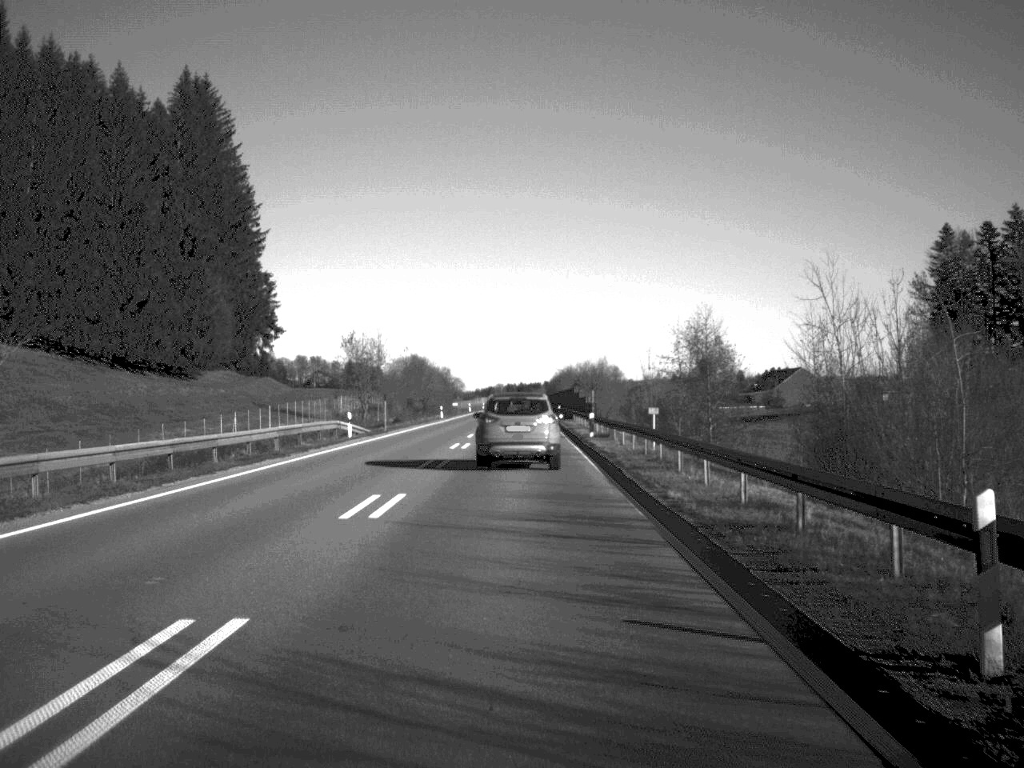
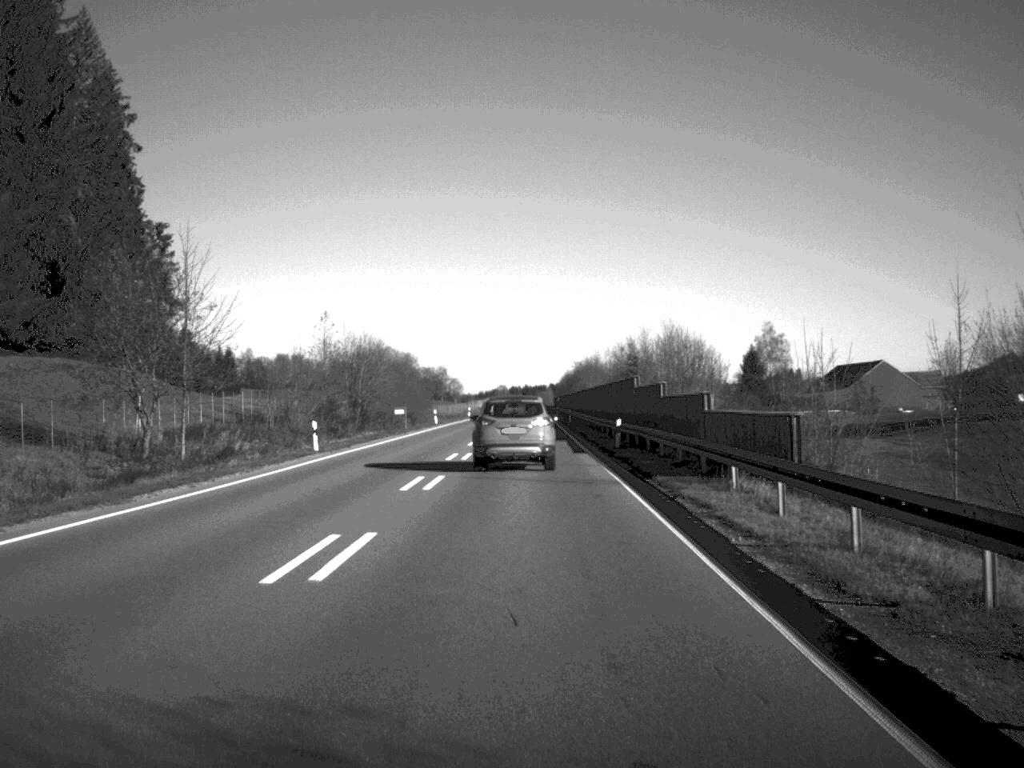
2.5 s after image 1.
(-0.1, +65.6) m; 0°
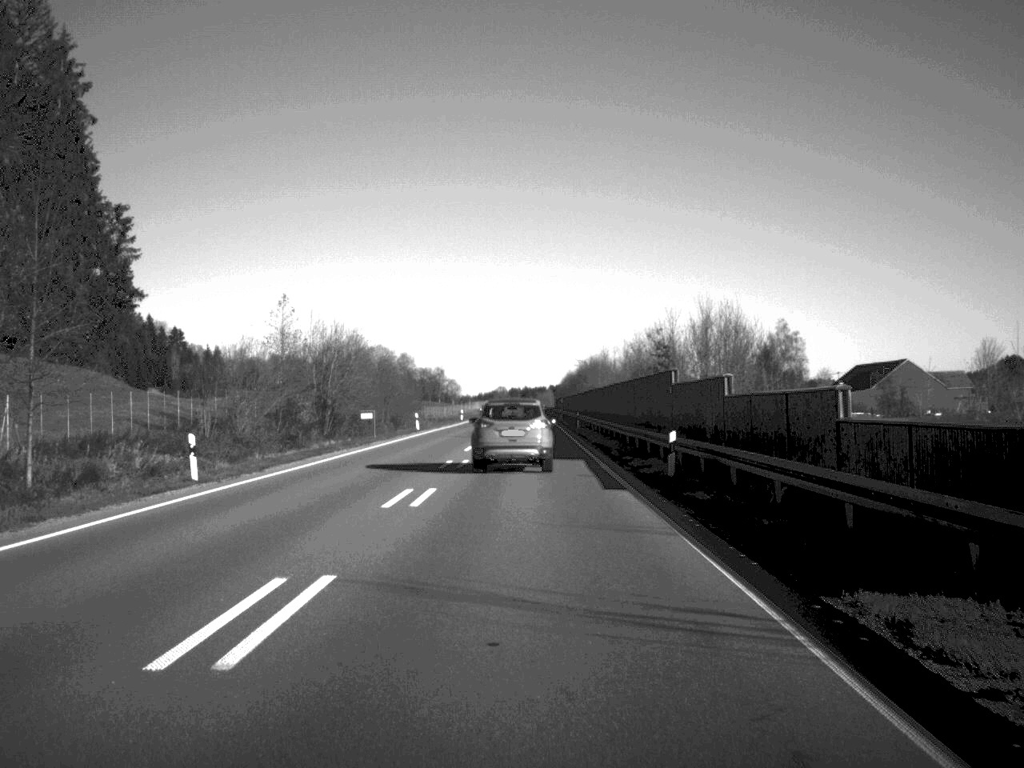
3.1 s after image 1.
(0.0, +15.4) m; 0°
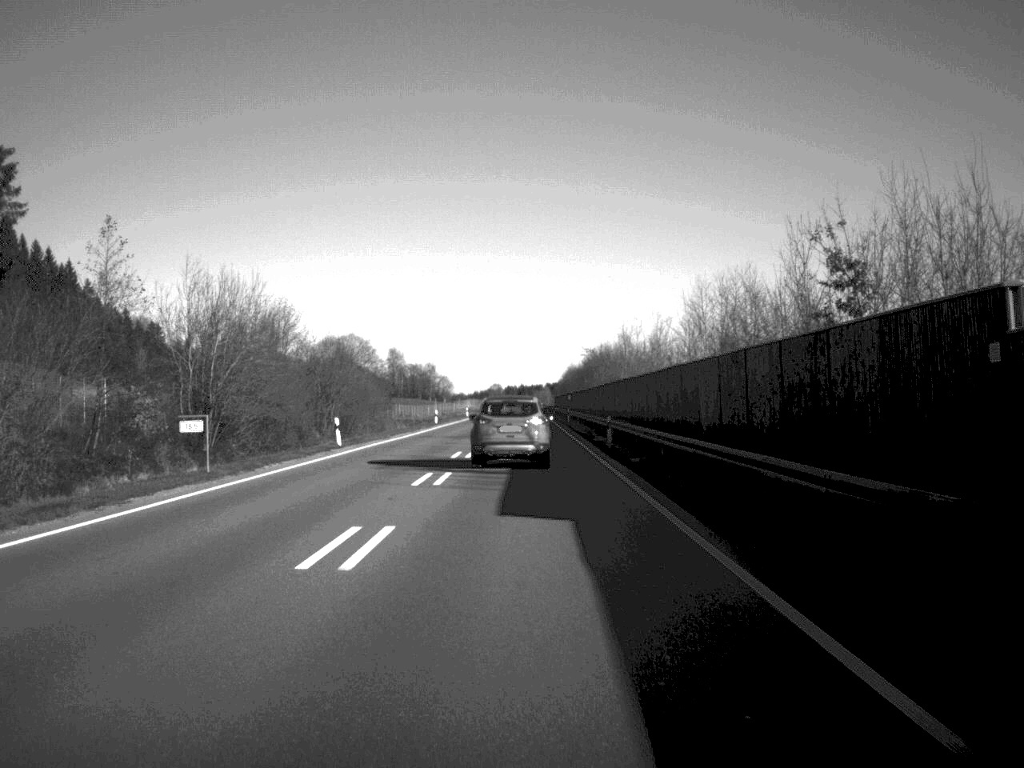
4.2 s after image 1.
(0.0, +31.3) m; 0°
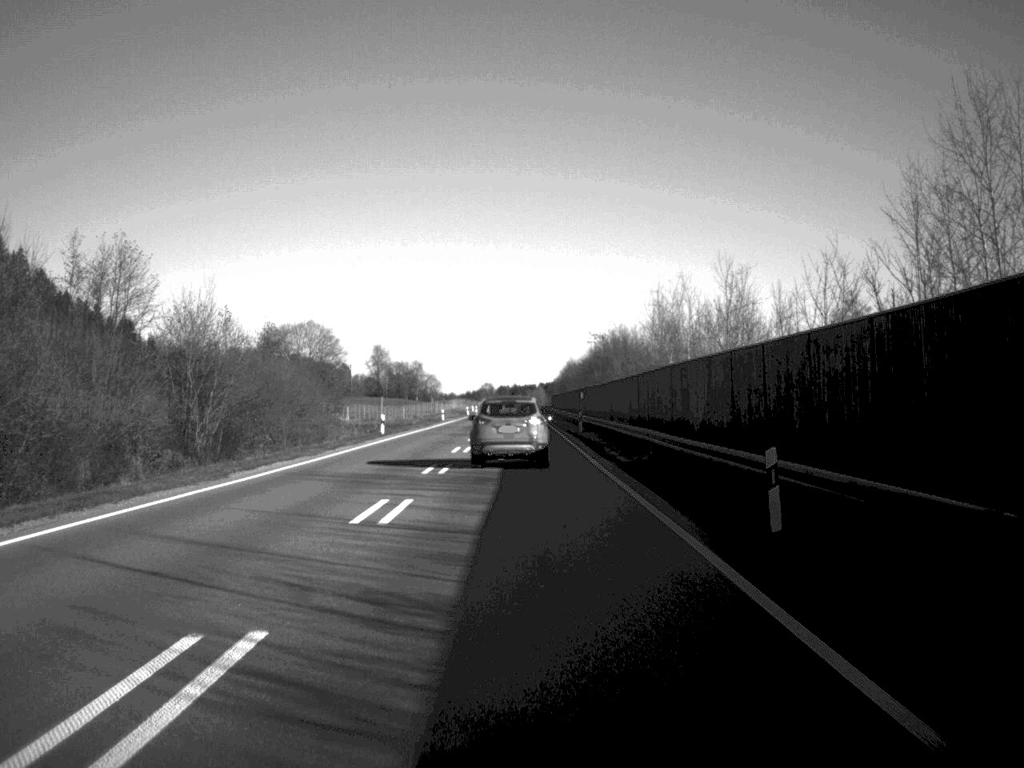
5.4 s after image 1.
(+0.1, +31.3) m; 0°
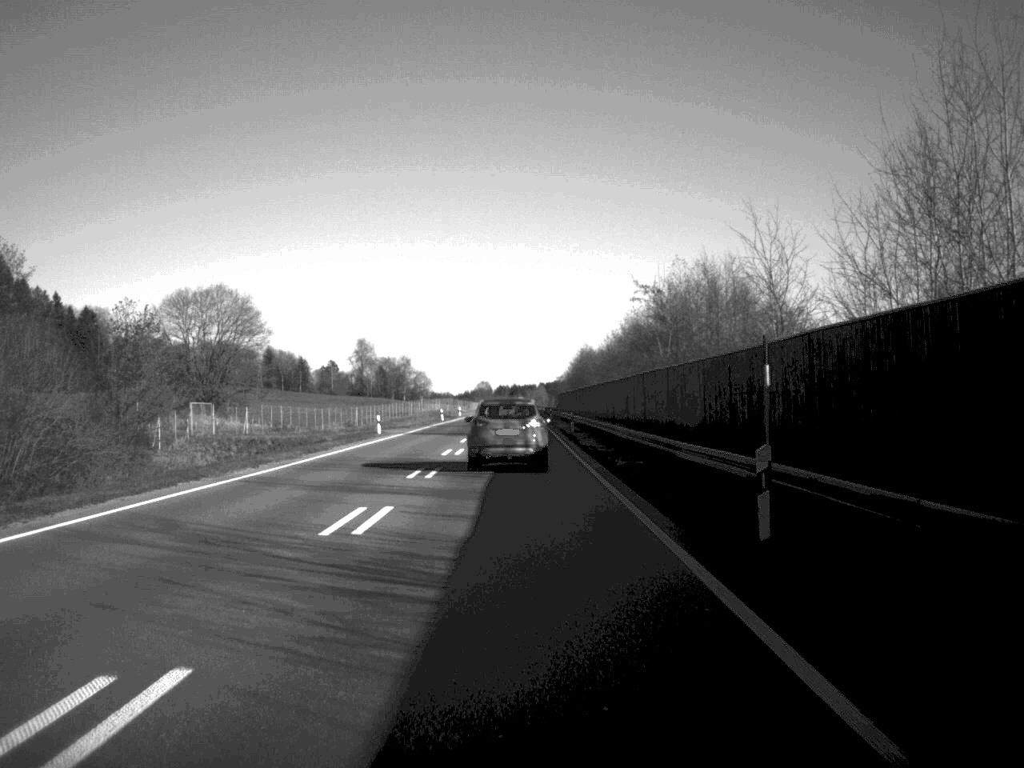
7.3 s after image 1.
(0.0, +48.9) m; 0°
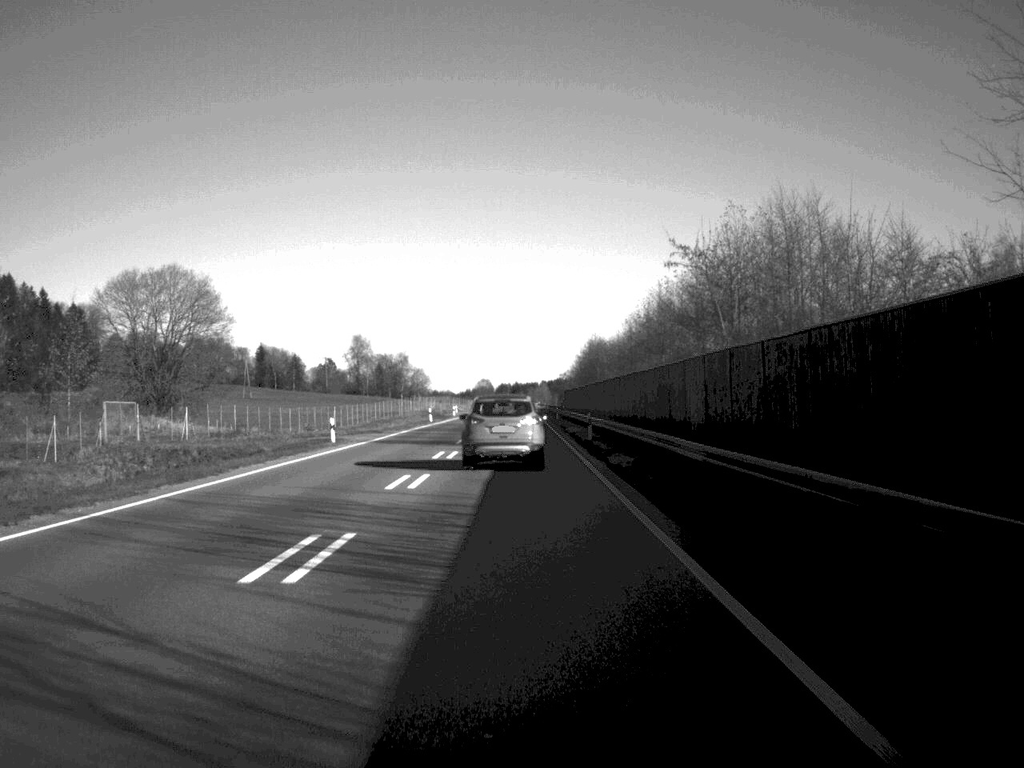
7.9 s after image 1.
(0.0, +16.0) m; 0°
